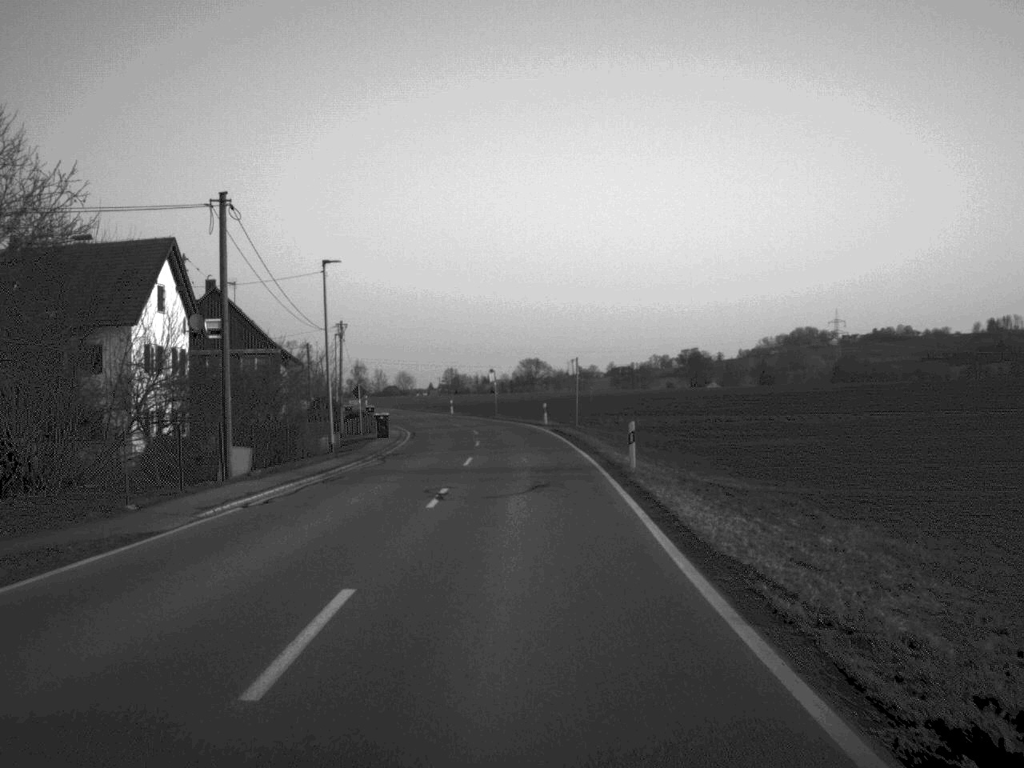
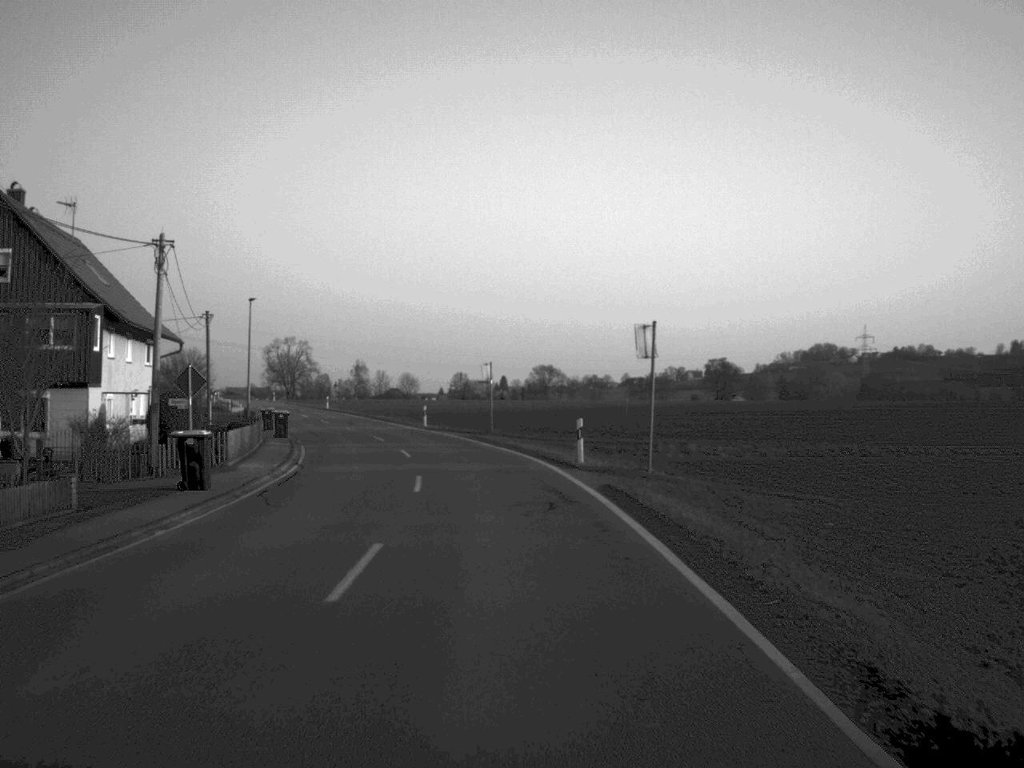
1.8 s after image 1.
(0.0, +32.4) m; -1°
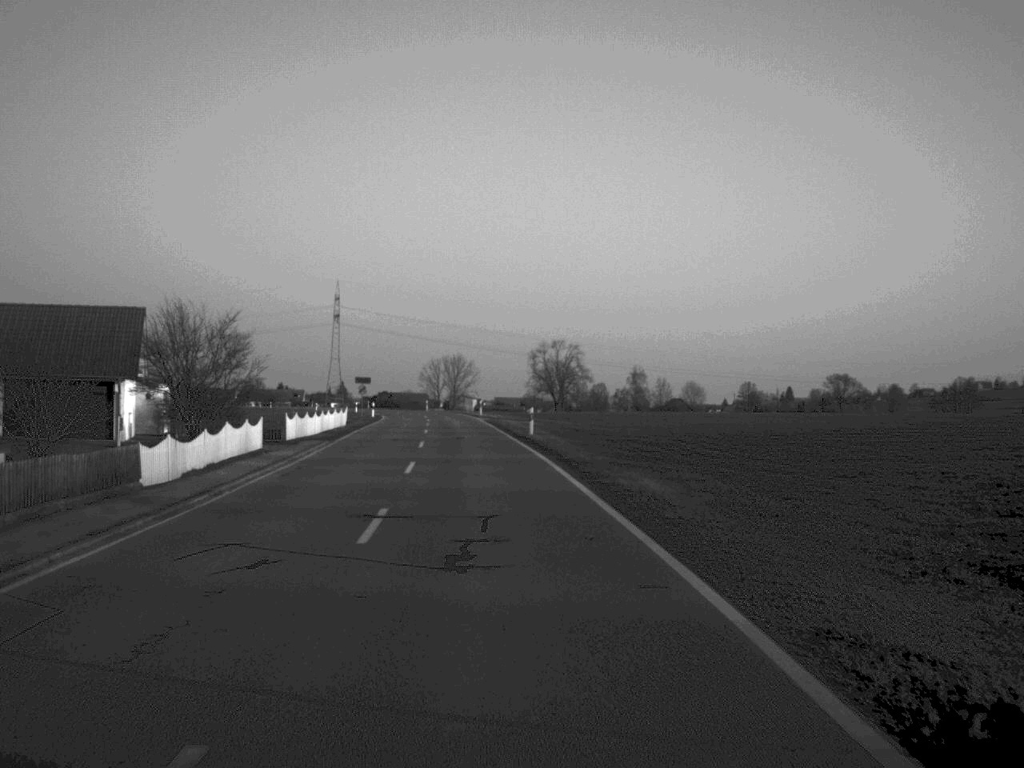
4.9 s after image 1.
(-5.7, +55.7) m; -13°
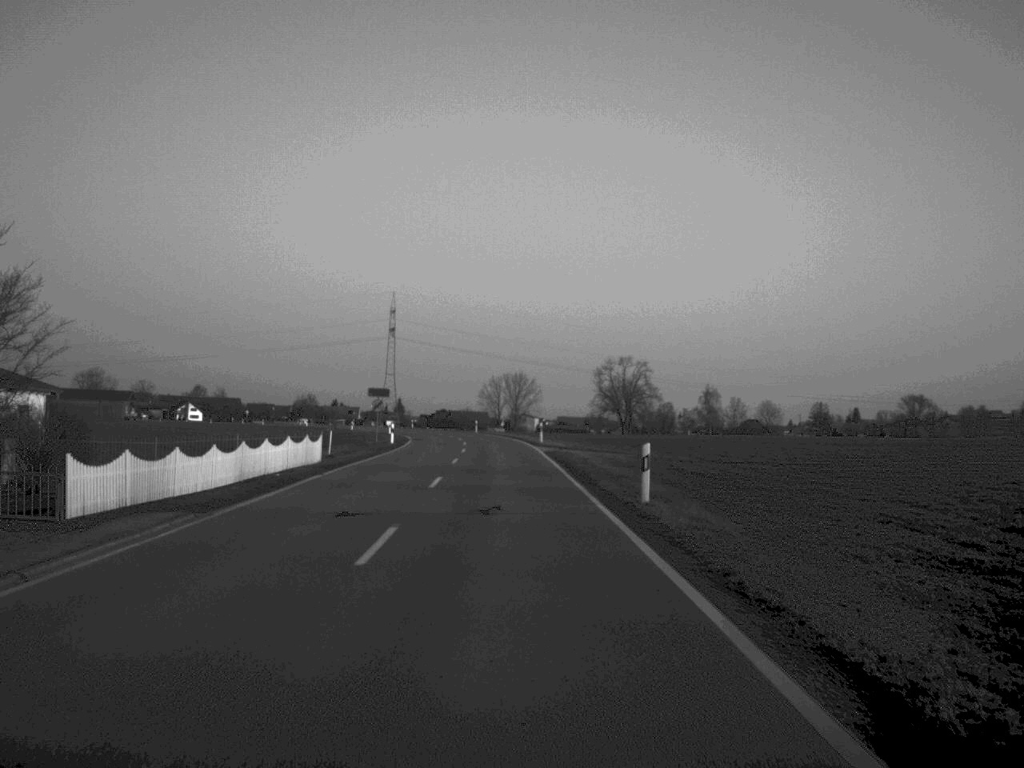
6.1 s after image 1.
(-0.6, +23.8) m; -3°
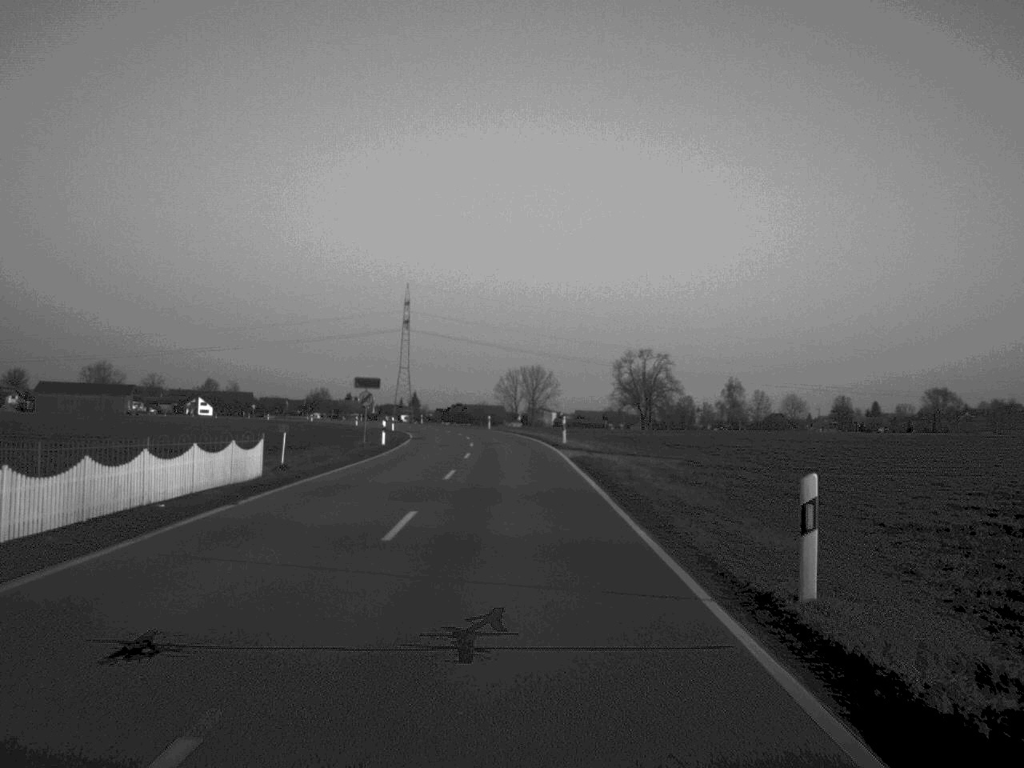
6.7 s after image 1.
(-0.1, +11.0) m; -1°
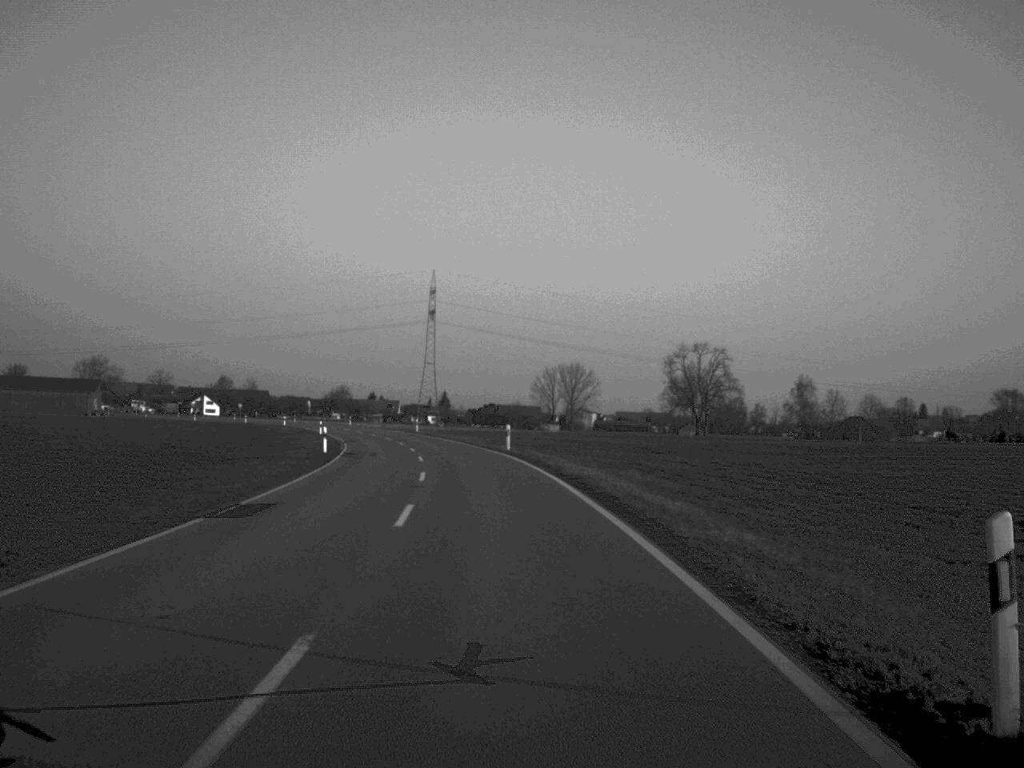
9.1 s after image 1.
(-0.5, +45.7) m; -2°
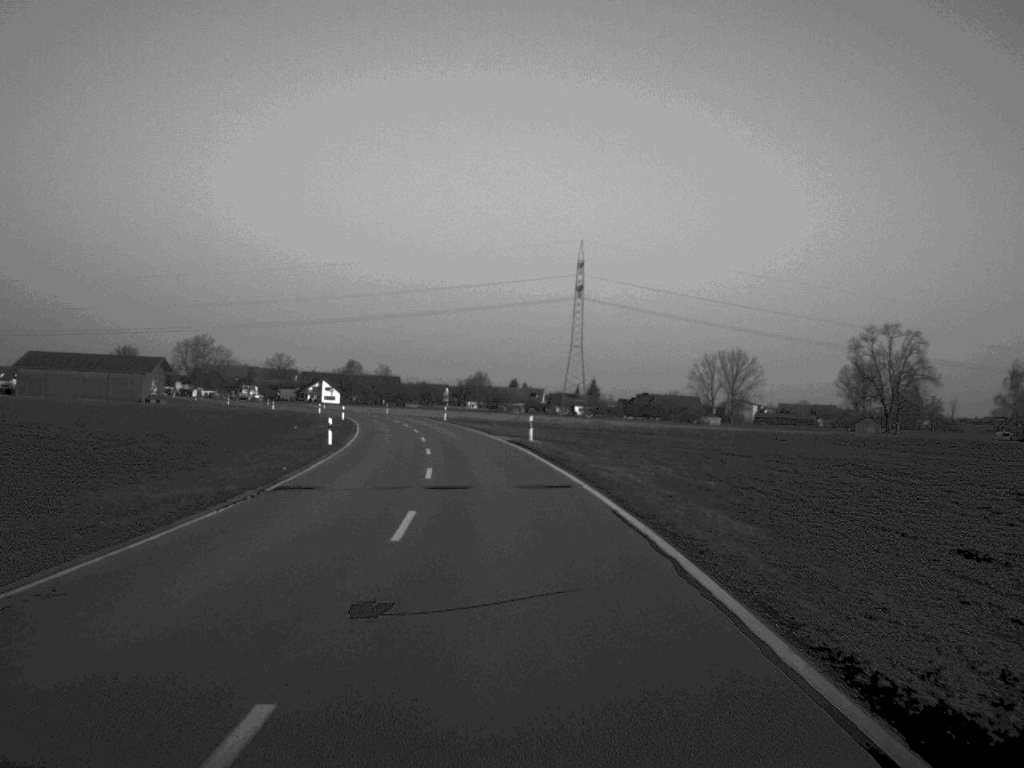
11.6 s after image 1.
(-2.8, +49.8) m; -7°
